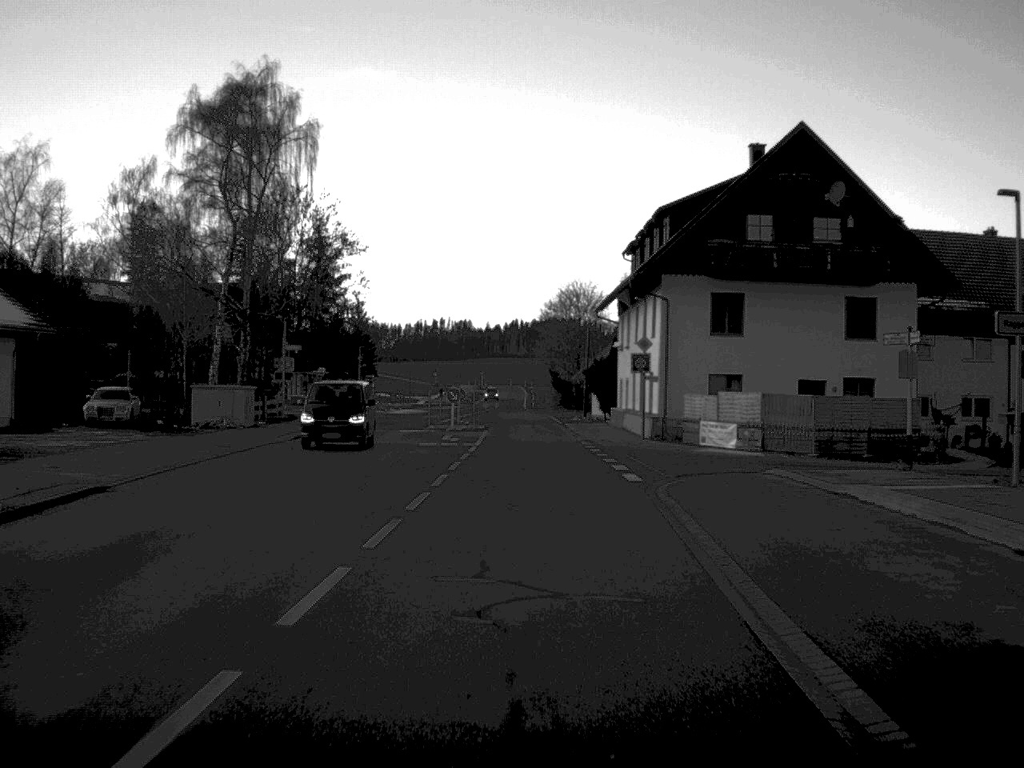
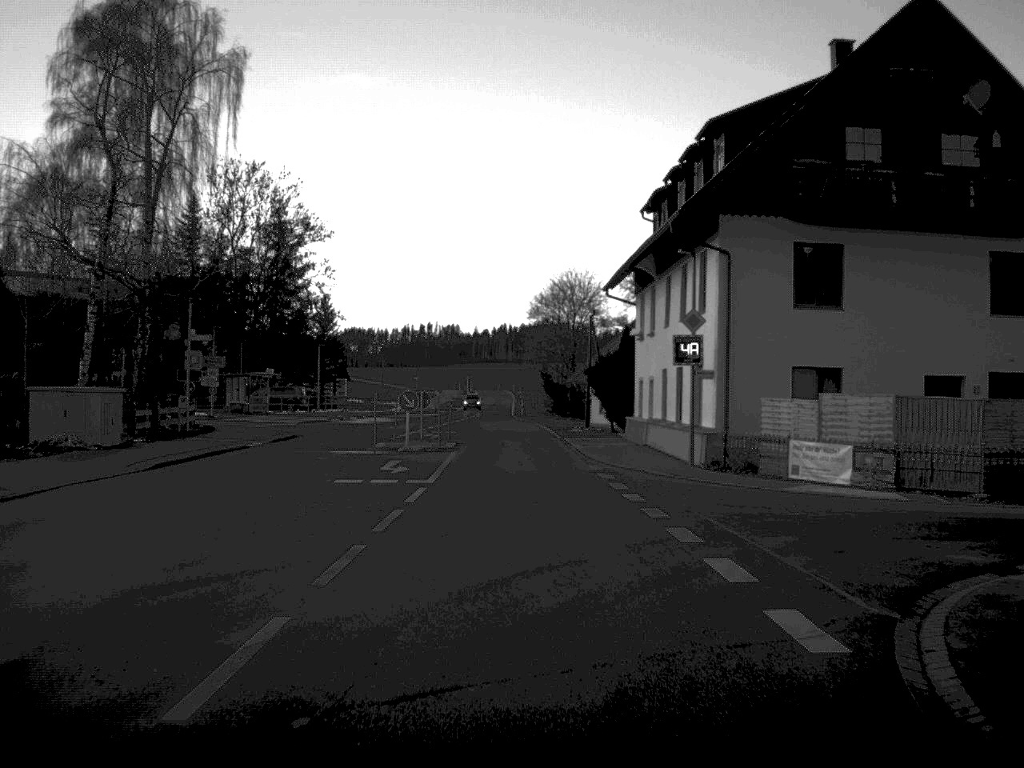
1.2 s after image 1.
(+0.1, +15.9) m; 0°
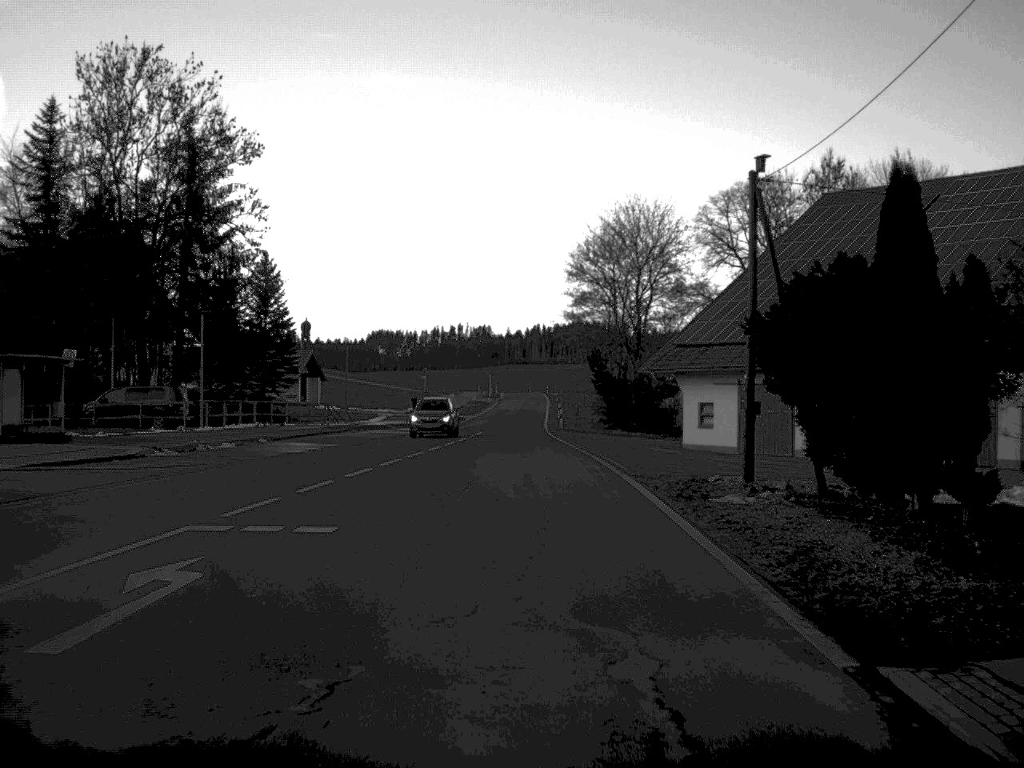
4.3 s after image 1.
(-0.3, +40.7) m; -2°
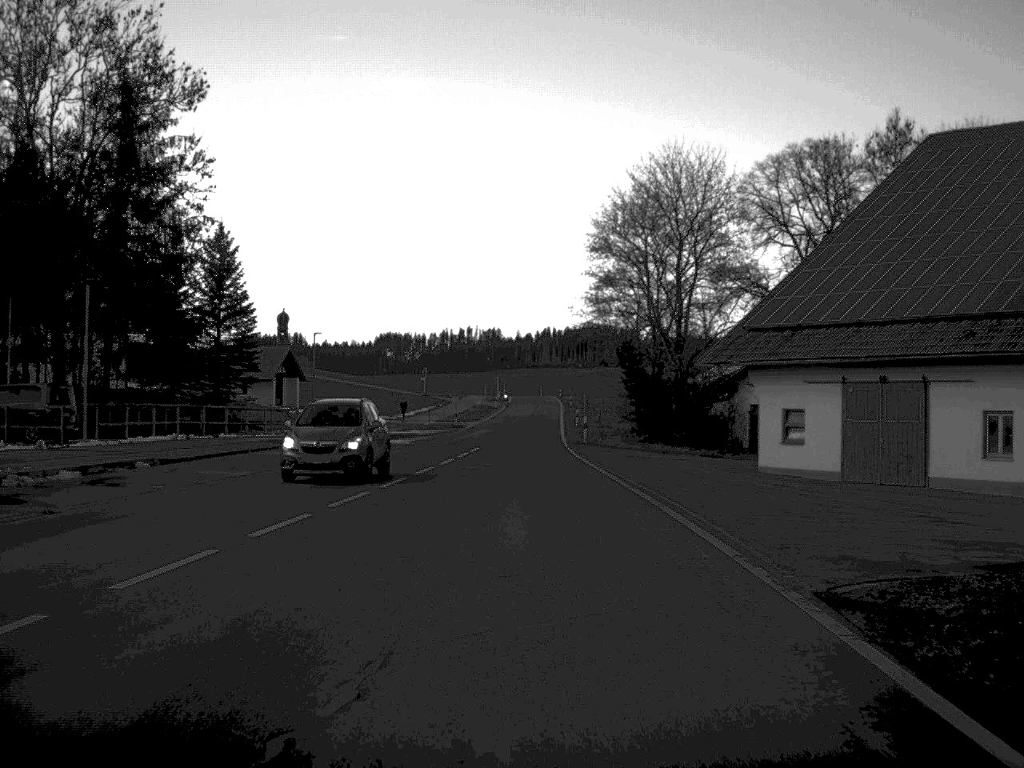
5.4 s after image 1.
(-0.1, +15.5) m; 0°
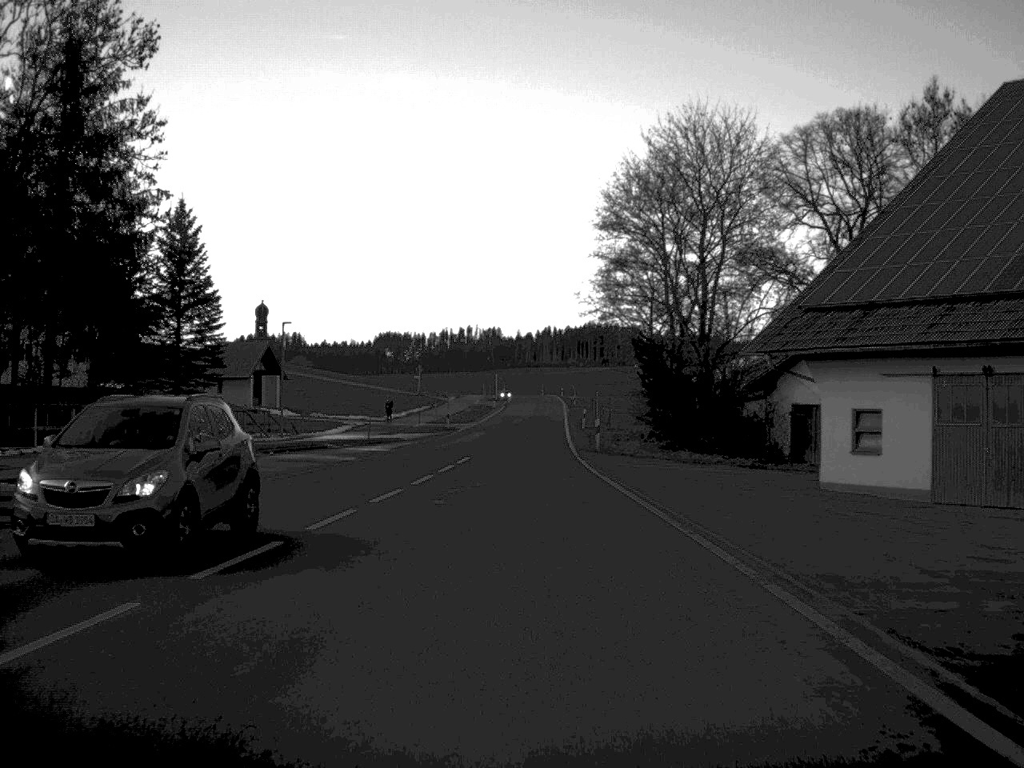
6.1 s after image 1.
(0.0, +8.1) m; 0°
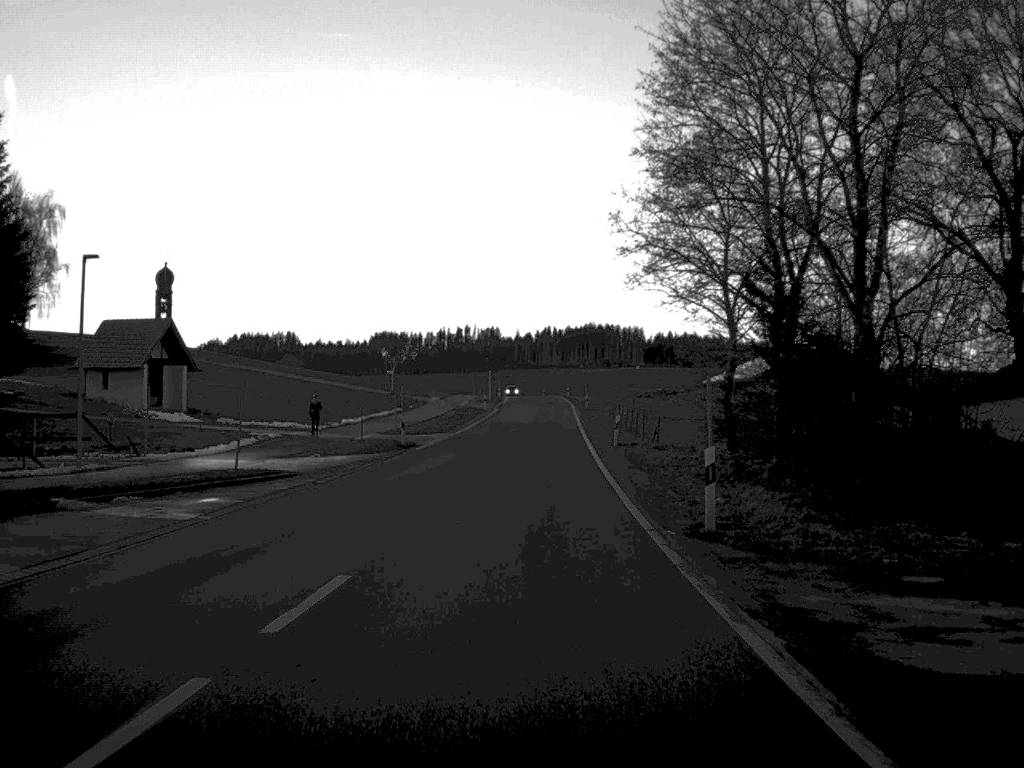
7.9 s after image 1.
(0.0, +24.8) m; 0°
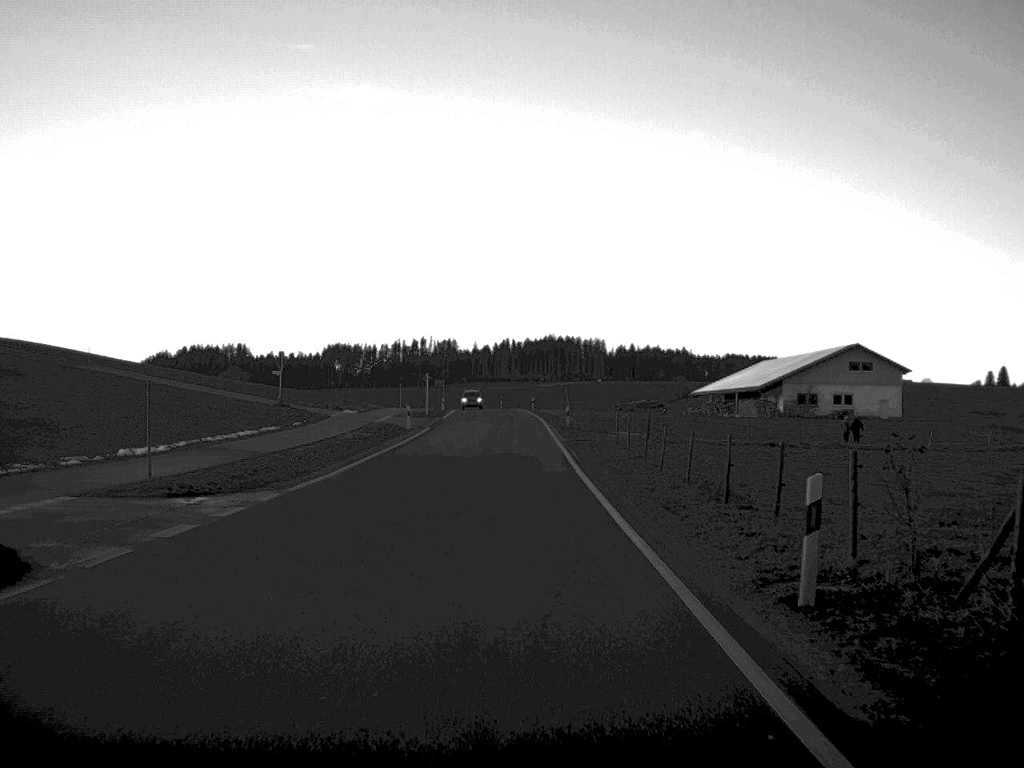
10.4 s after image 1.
(+0.5, +33.3) m; +2°
